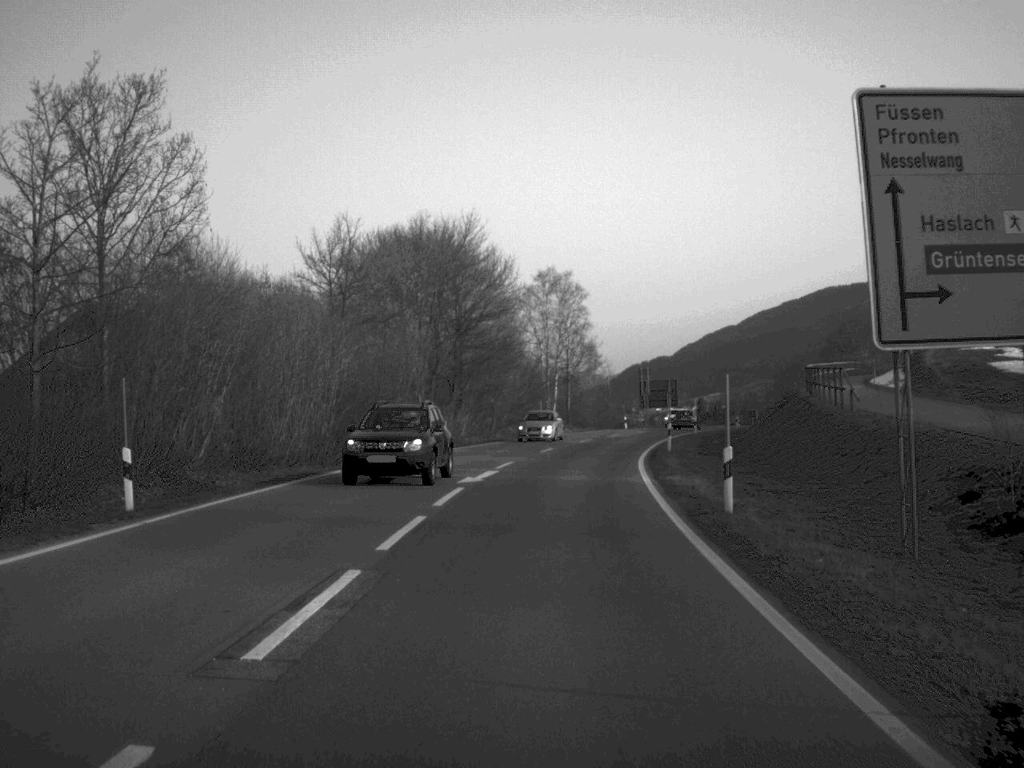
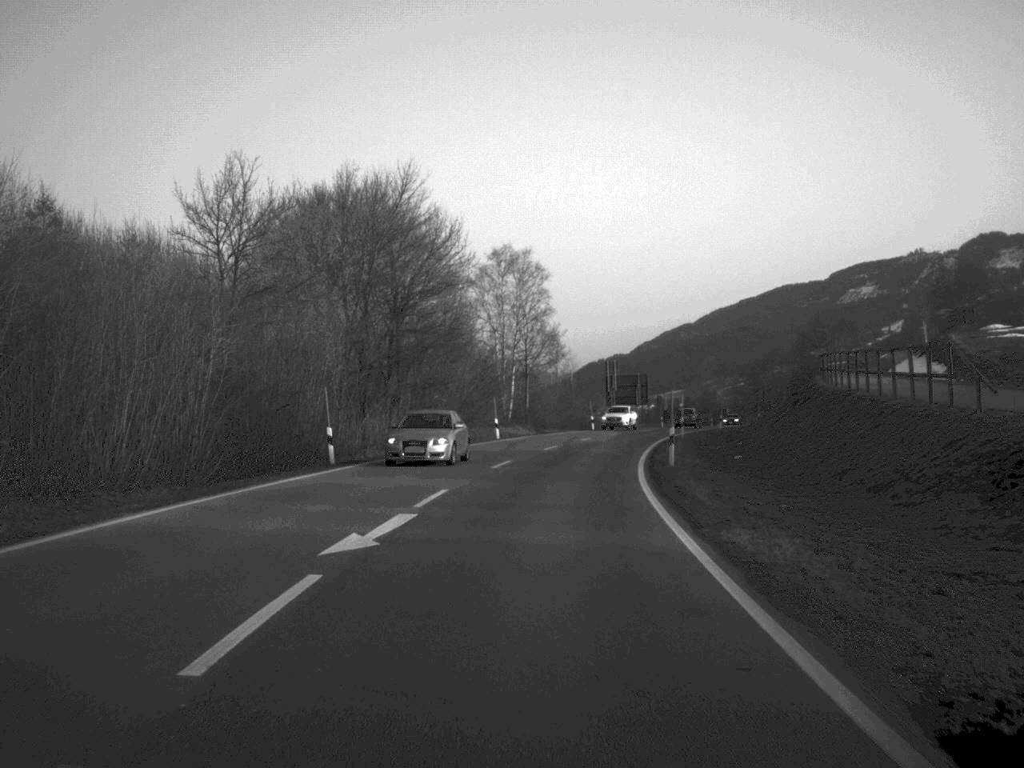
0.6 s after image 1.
(+0.2, +12.9) m; +2°
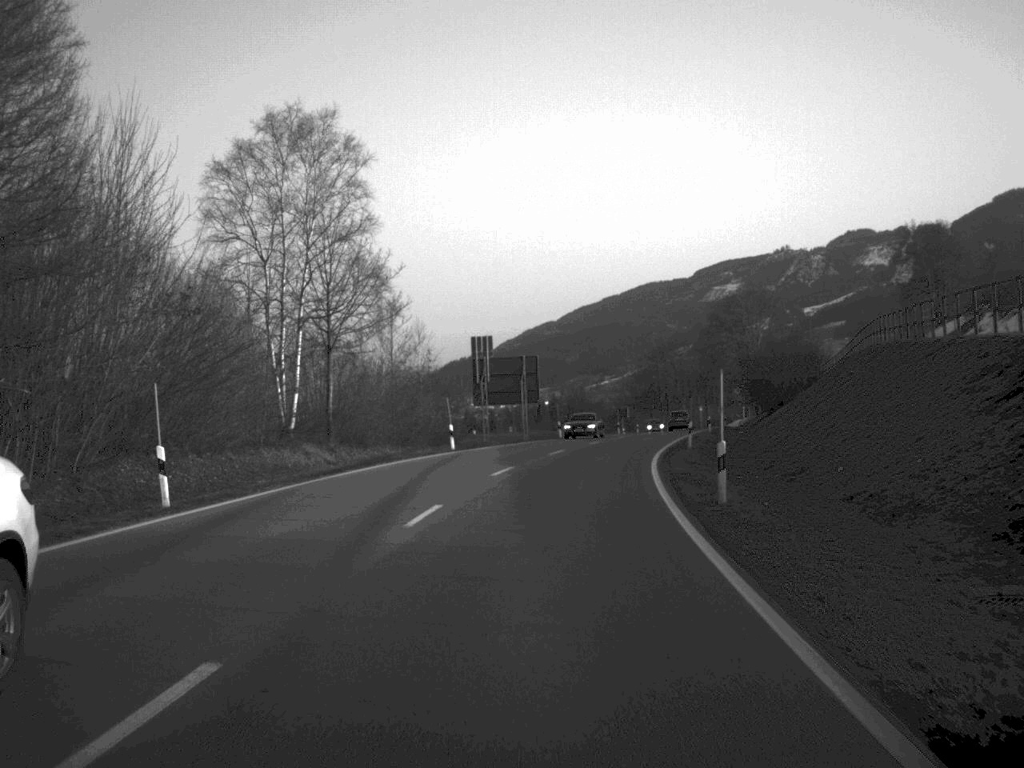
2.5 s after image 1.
(+2.1, +40.6) m; +6°
